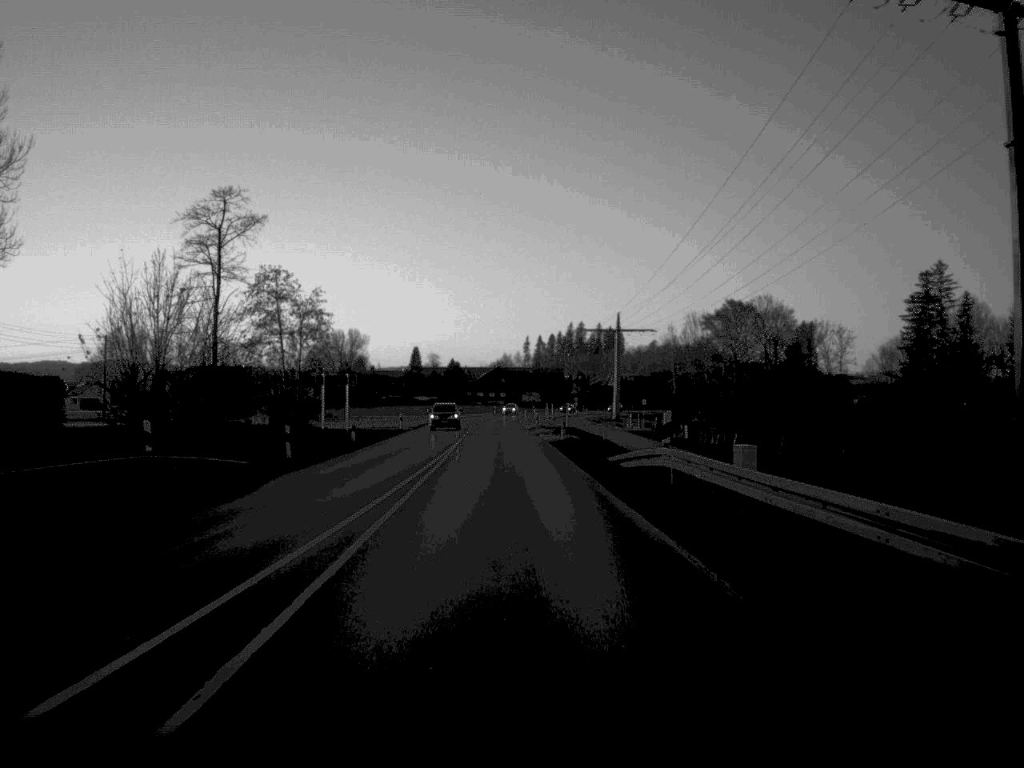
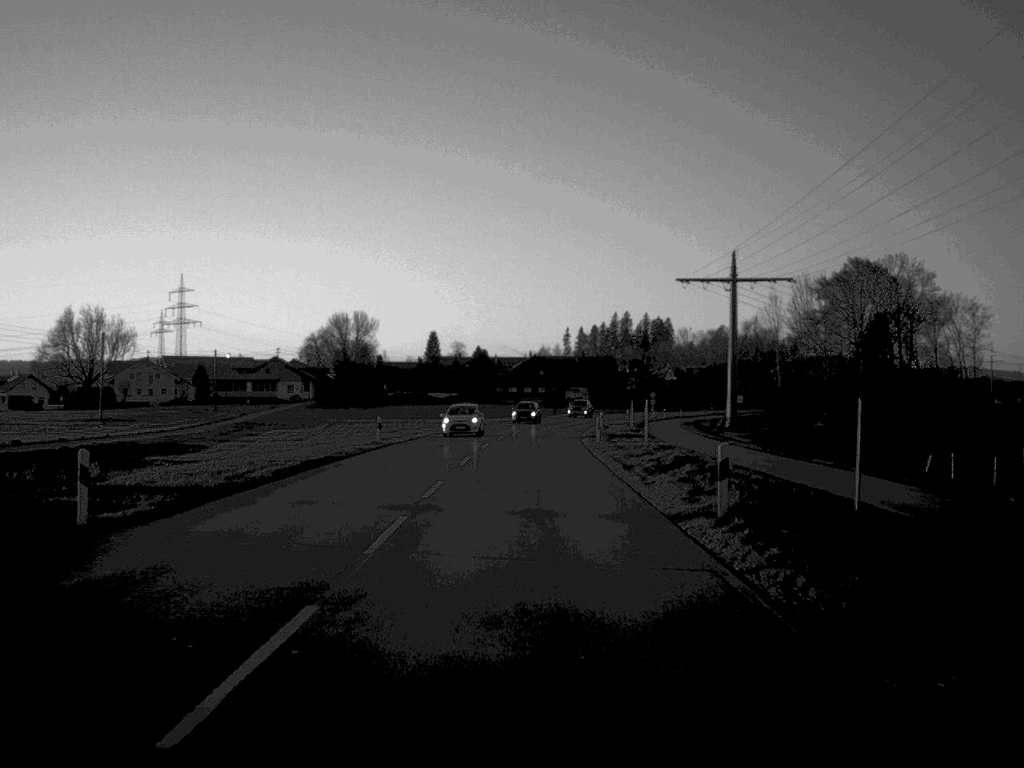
(-1.3, +61.6) m; -2°
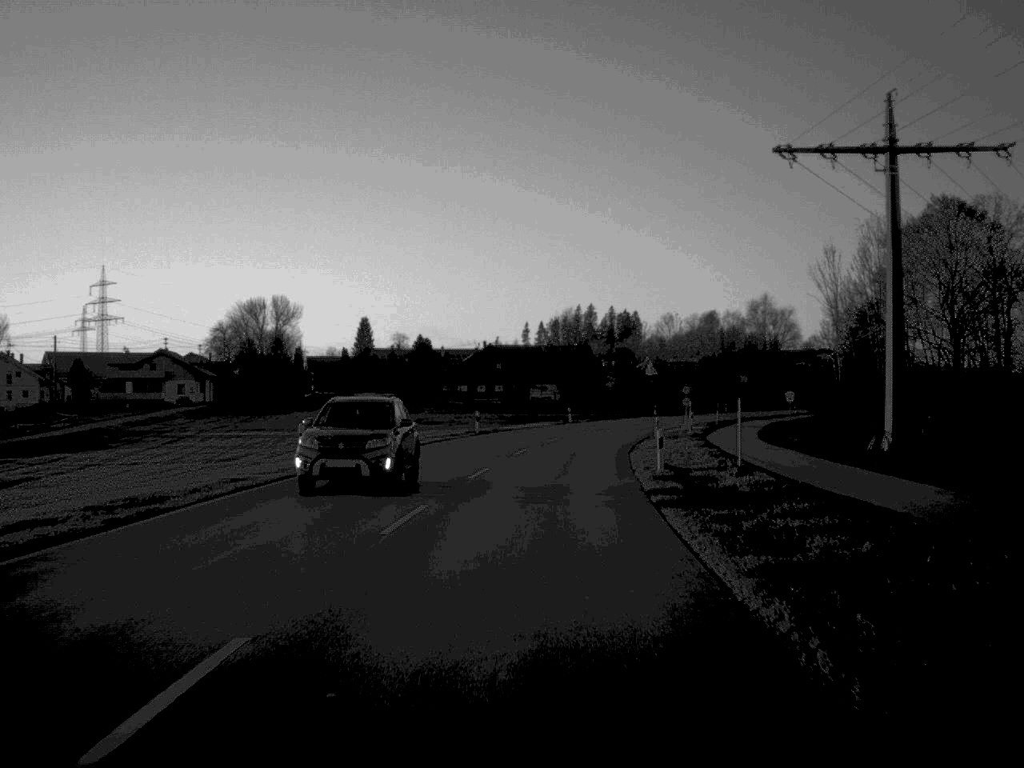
(+0.6, +49.0) m; +2°
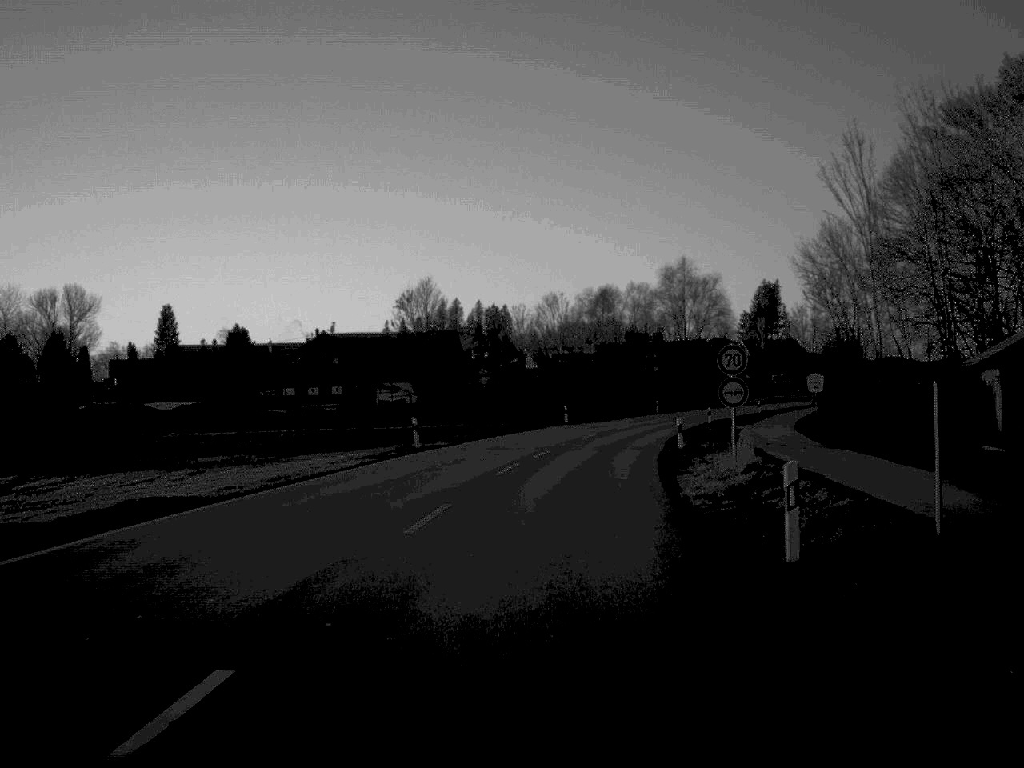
(+2.2, +46.4) m; +6°
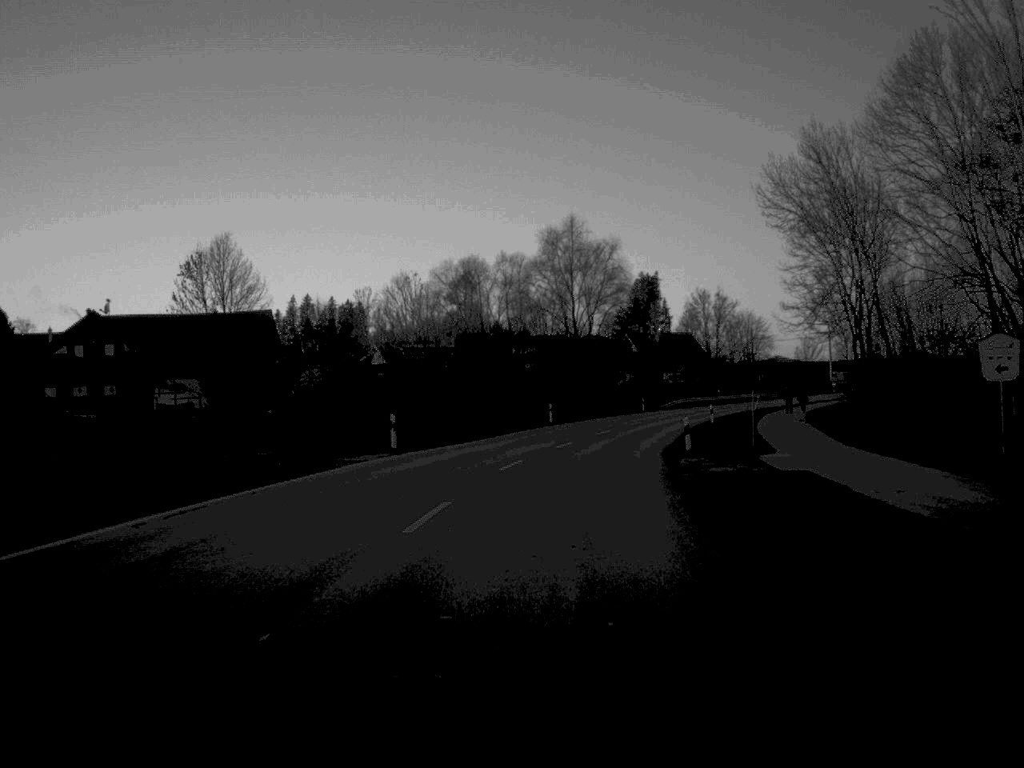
(+1.9, +36.1) m; +6°
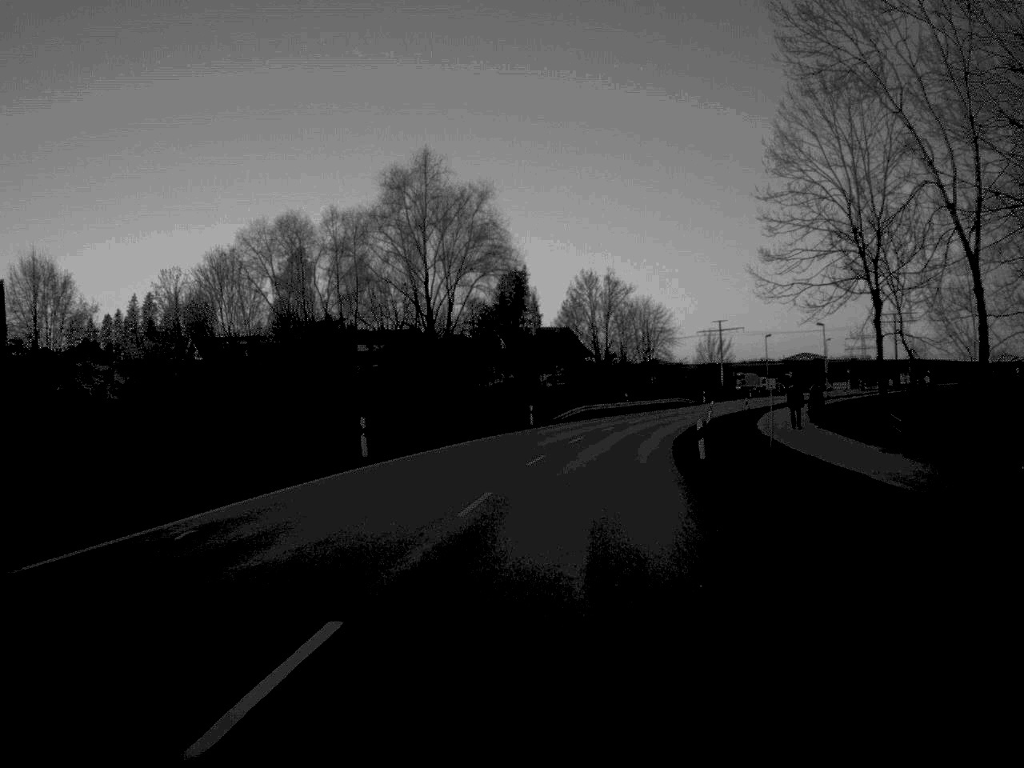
(+1.7, +33.5) m; +6°
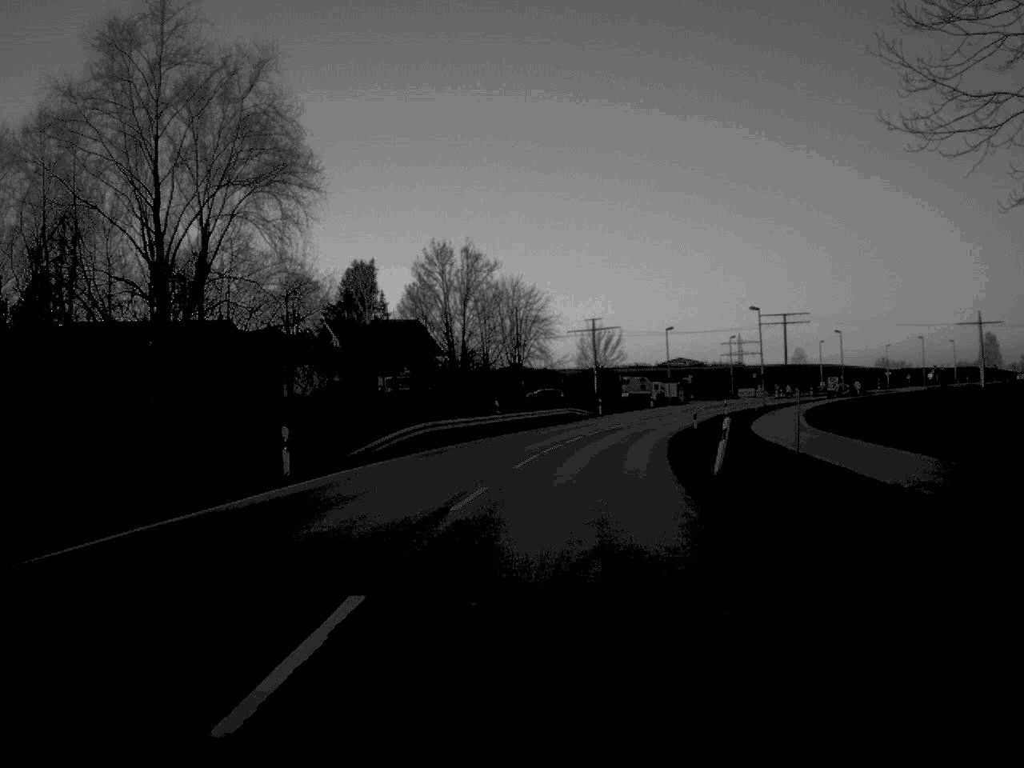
(+2.0, +35.0) m; +6°
